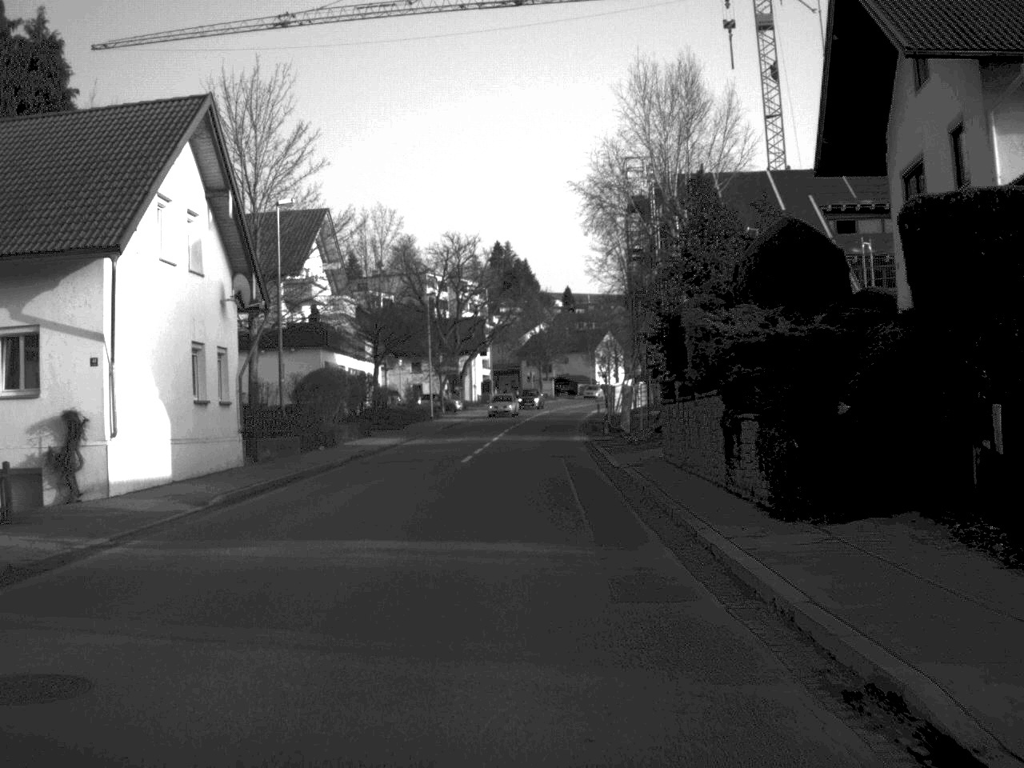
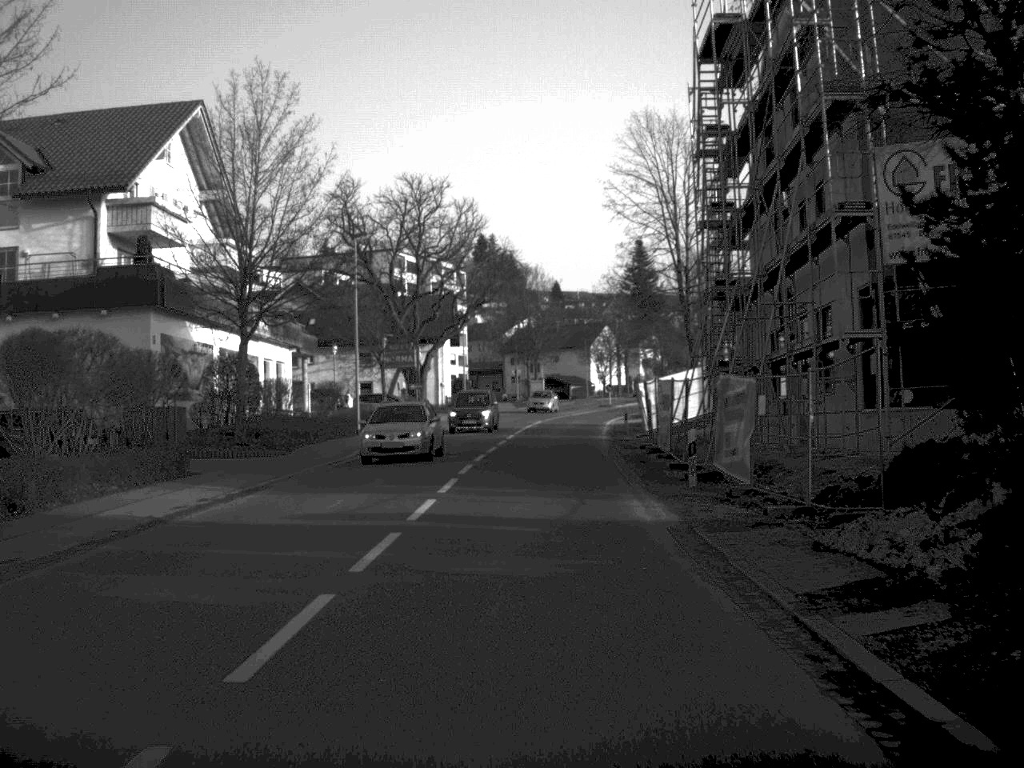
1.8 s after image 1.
(+0.1, +28.9) m; +1°
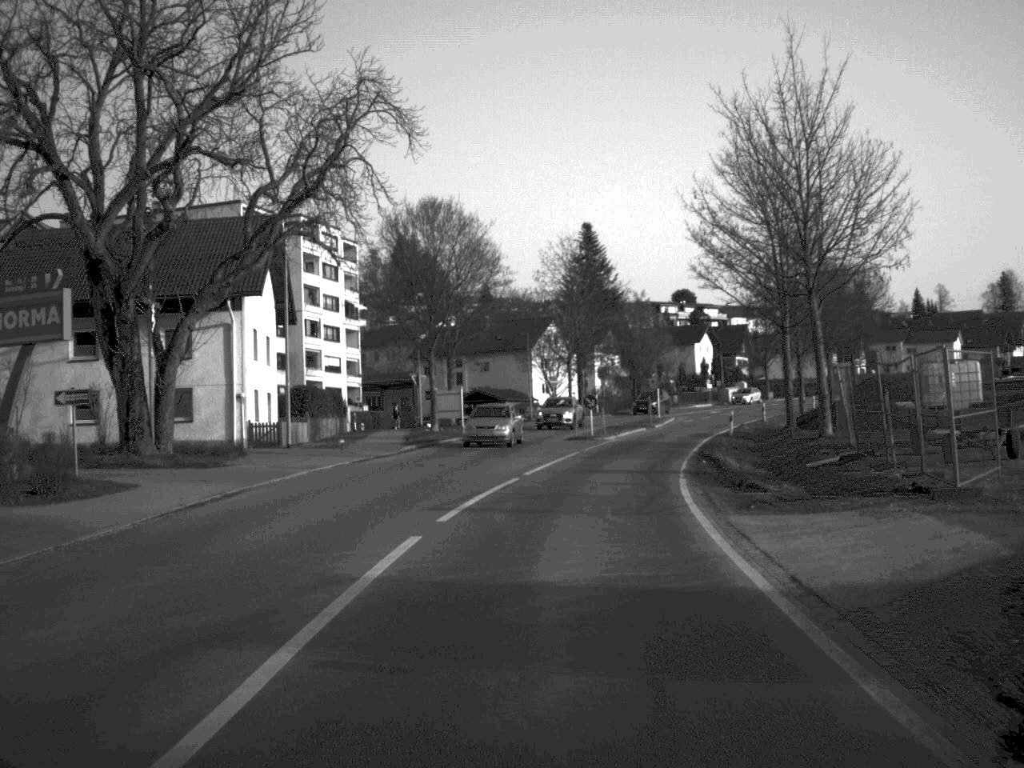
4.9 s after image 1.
(+1.2, +48.6) m; +3°
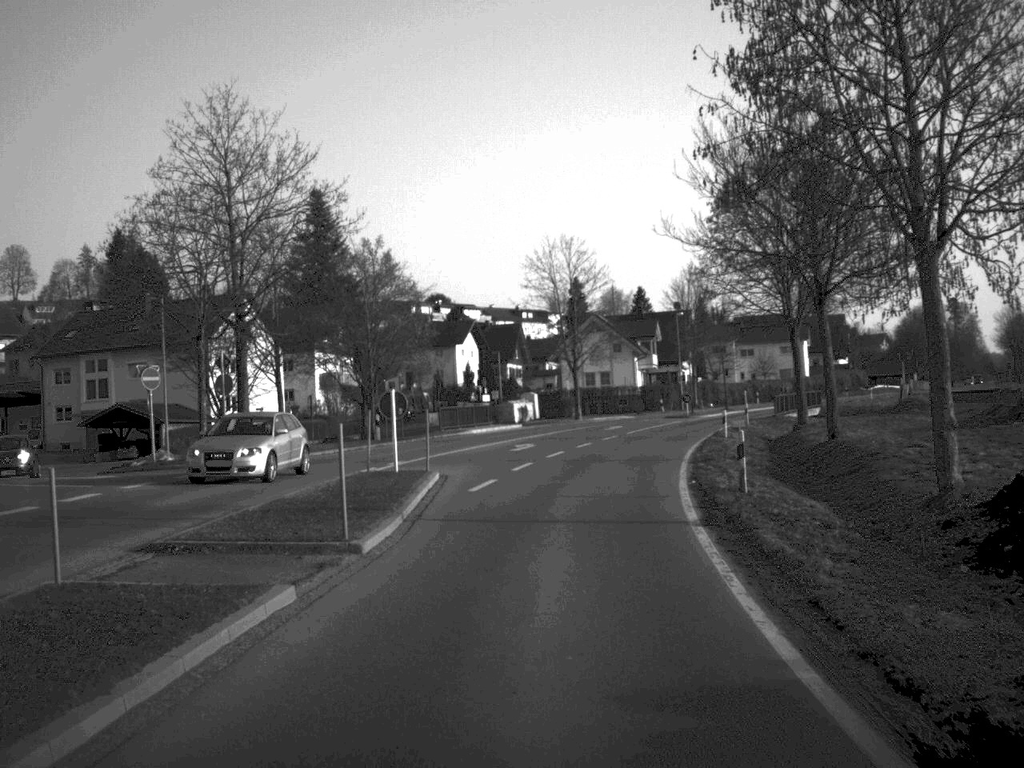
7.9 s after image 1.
(+5.1, +48.0) m; +11°
